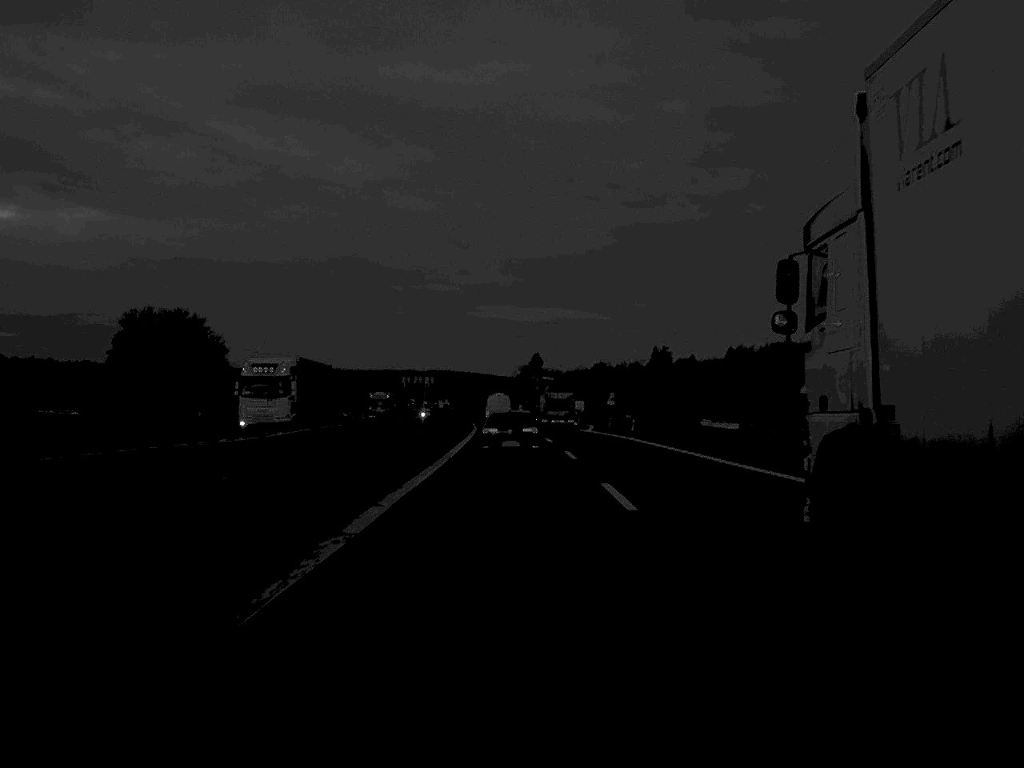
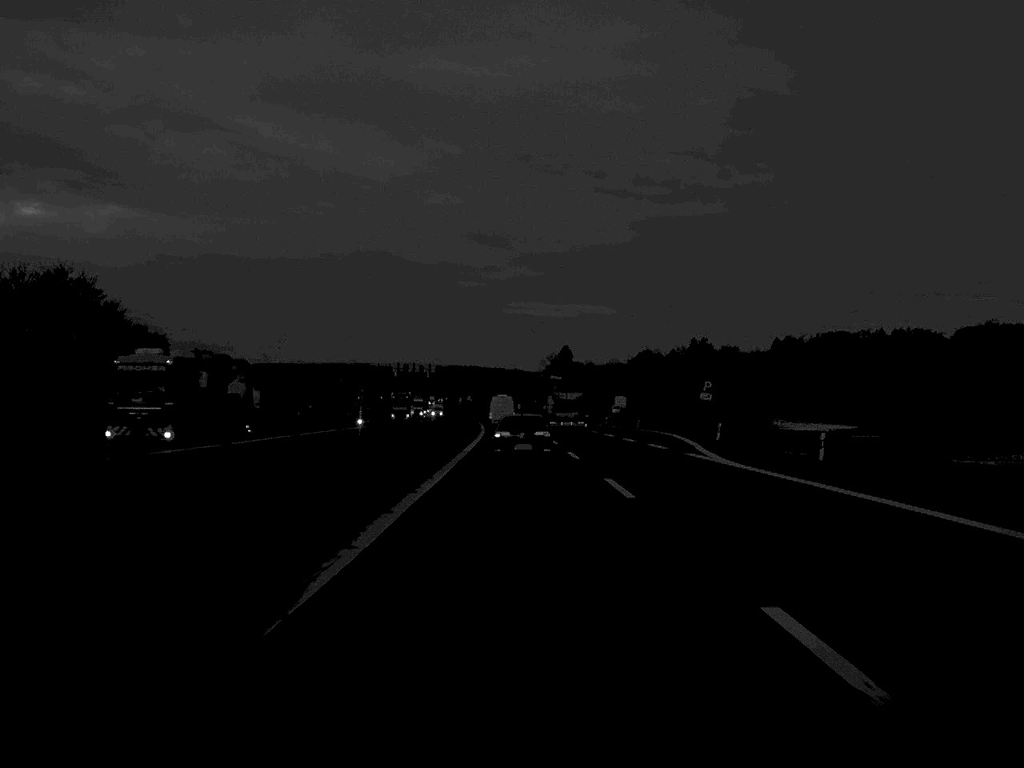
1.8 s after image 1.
(-0.6, +51.2) m; -1°
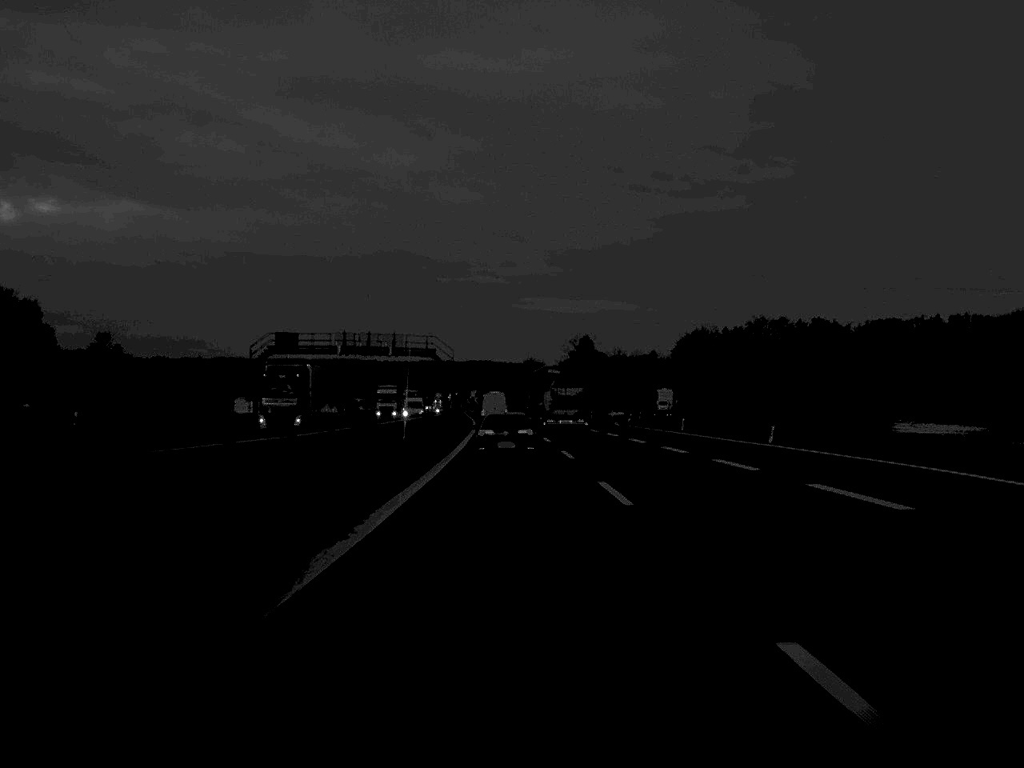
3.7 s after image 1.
(-0.3, +55.2) m; -1°
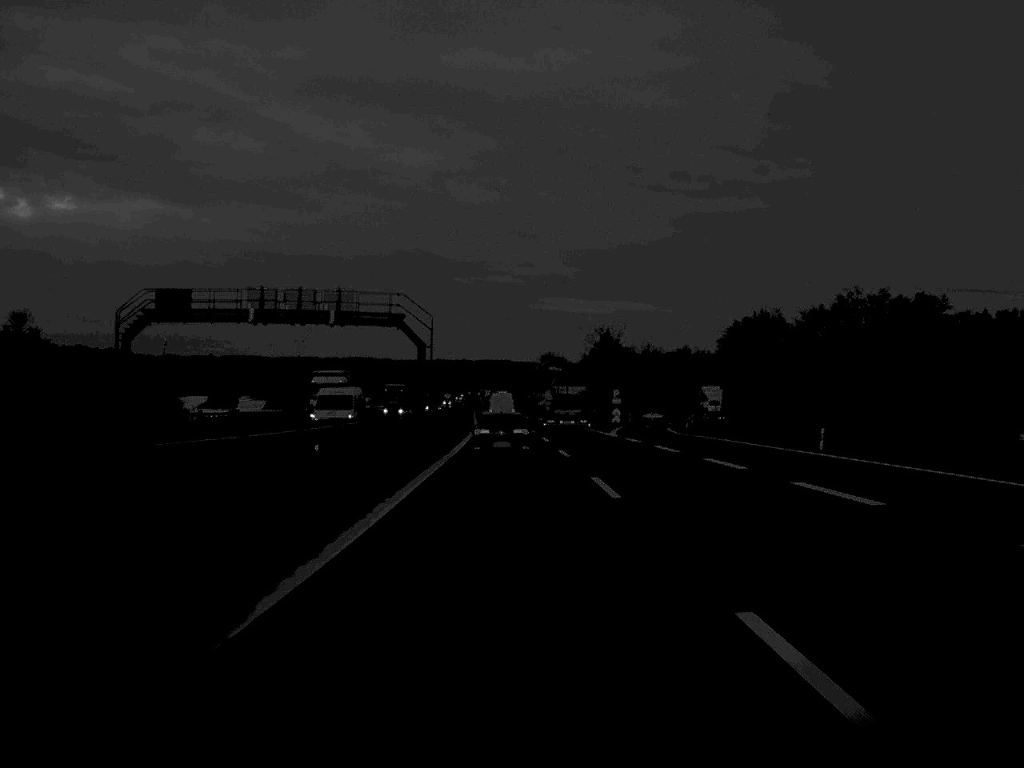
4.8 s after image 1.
(-0.2, +34.7) m; -1°
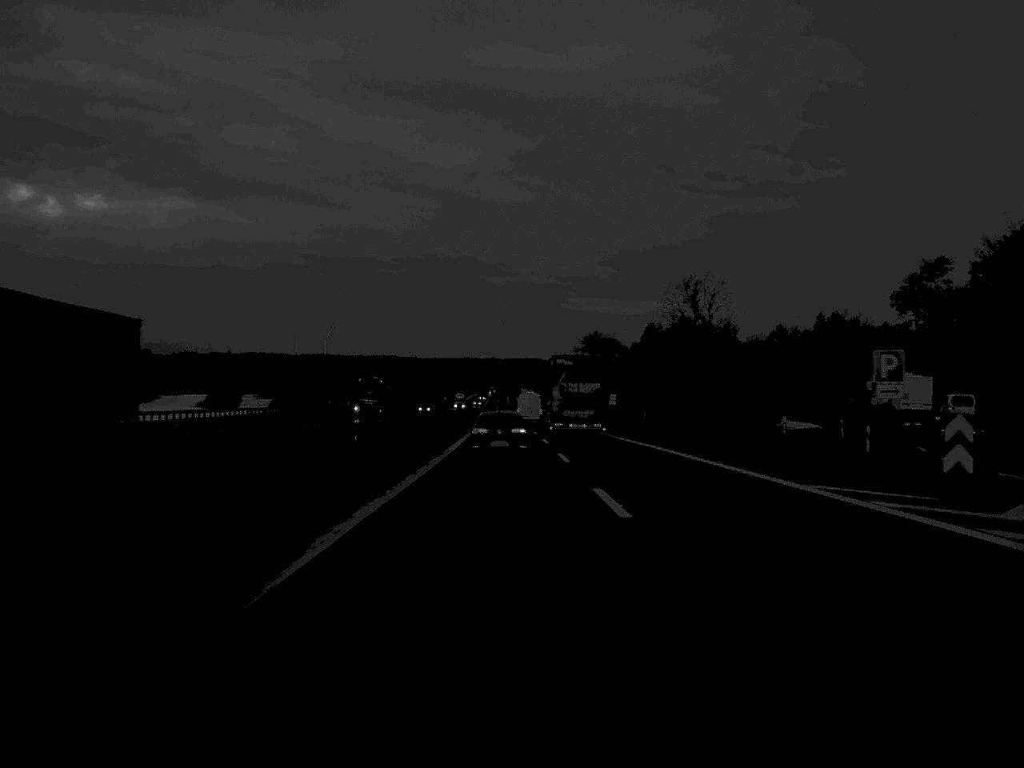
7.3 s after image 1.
(-0.9, +75.4) m; -1°
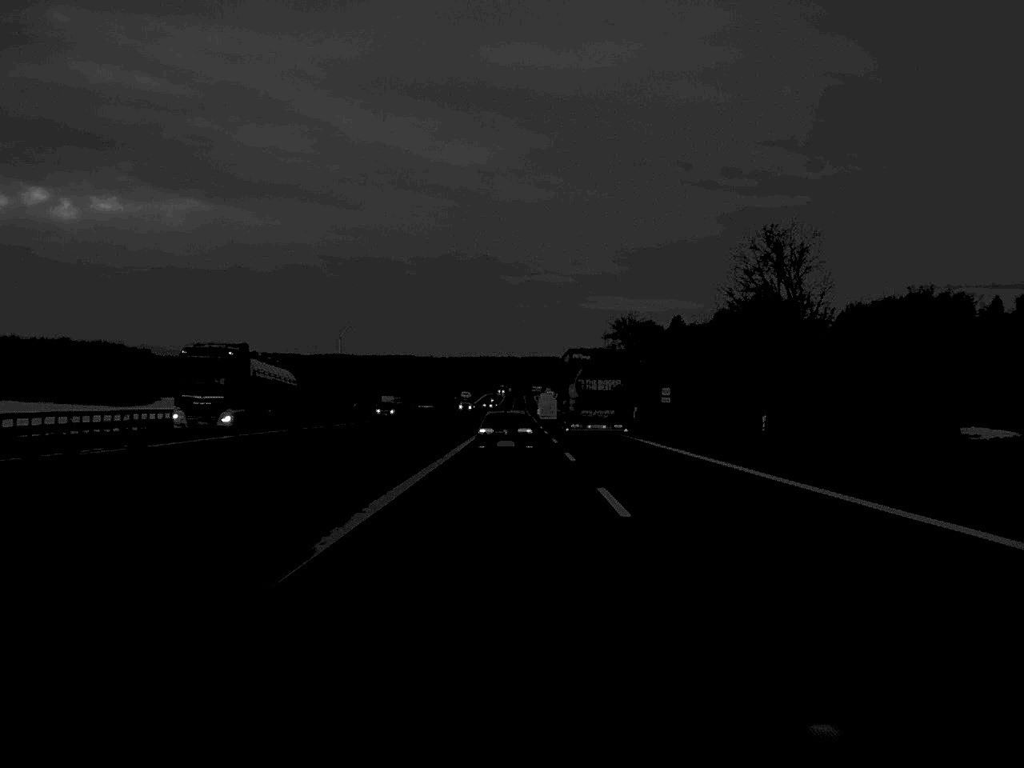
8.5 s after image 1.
(-0.2, +35.7) m; -1°
